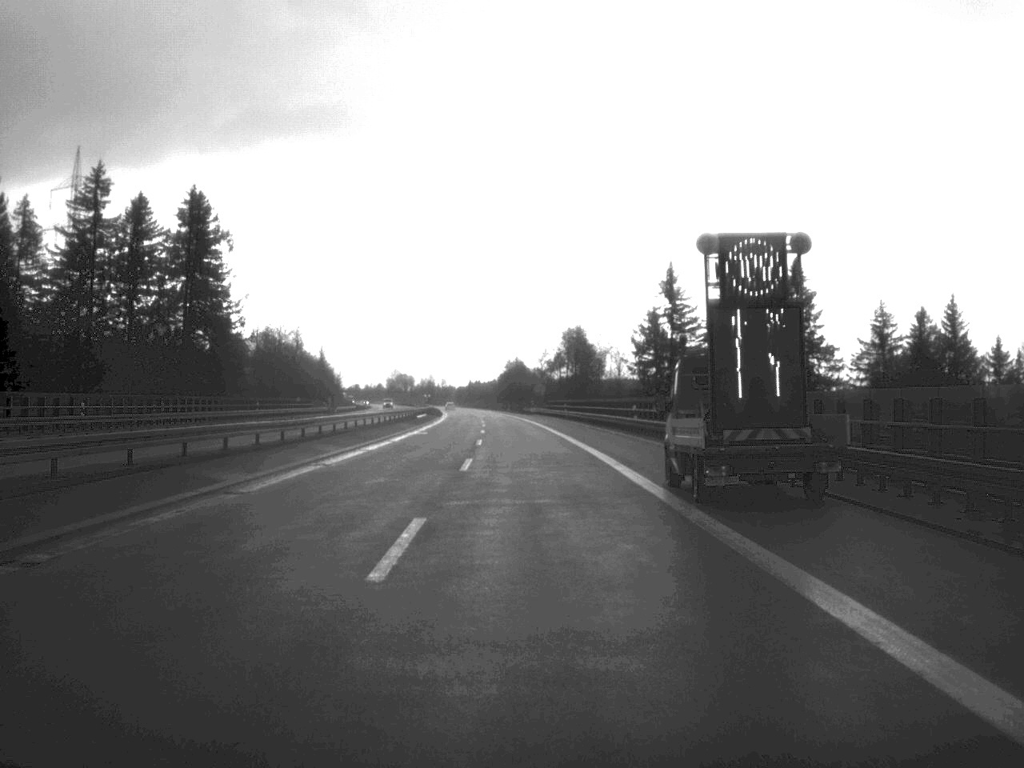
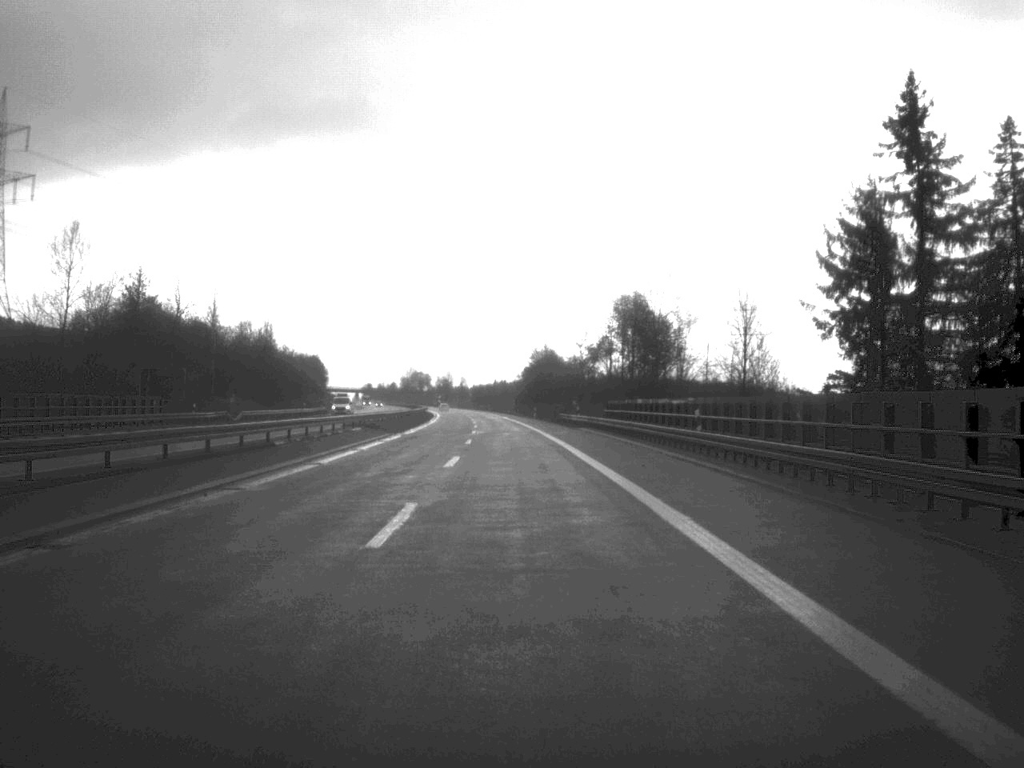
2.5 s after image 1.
(-0.7, +67.5) m; -1°
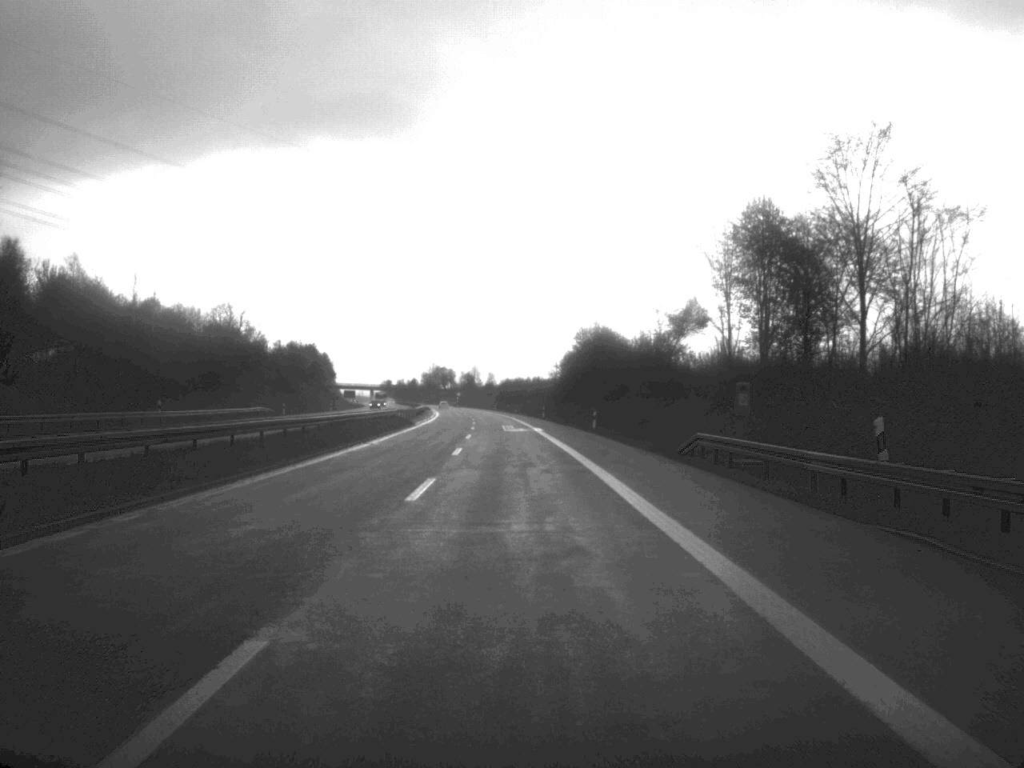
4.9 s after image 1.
(-1.0, +64.5) m; -2°
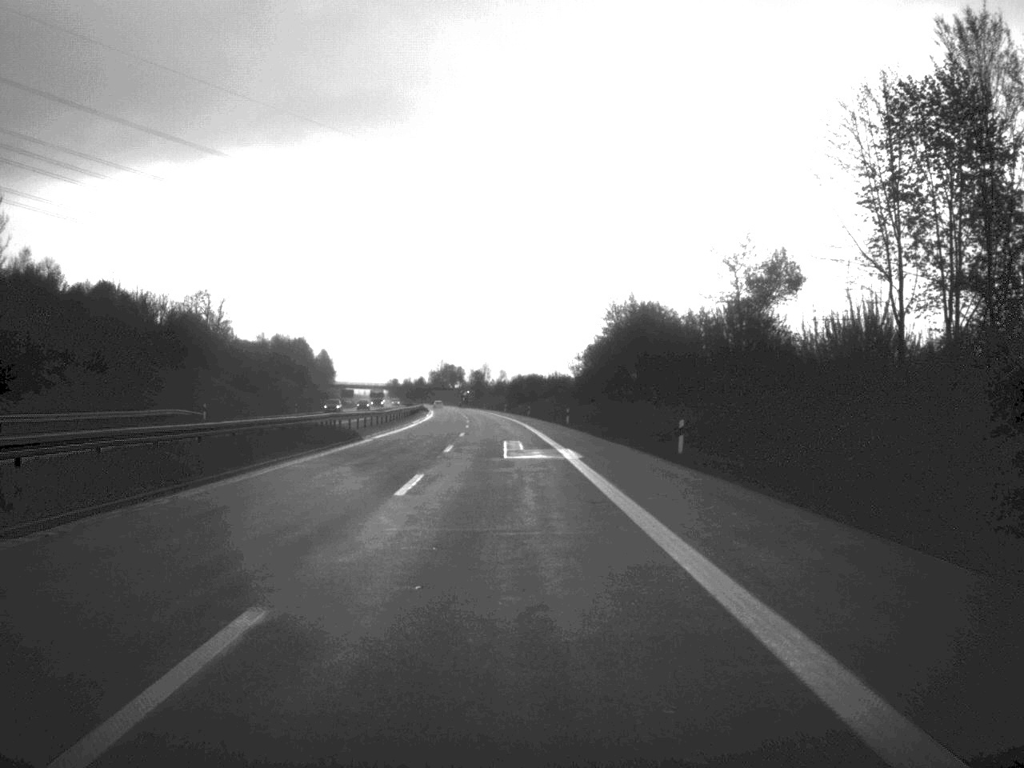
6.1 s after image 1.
(-0.2, +34.3) m; -1°
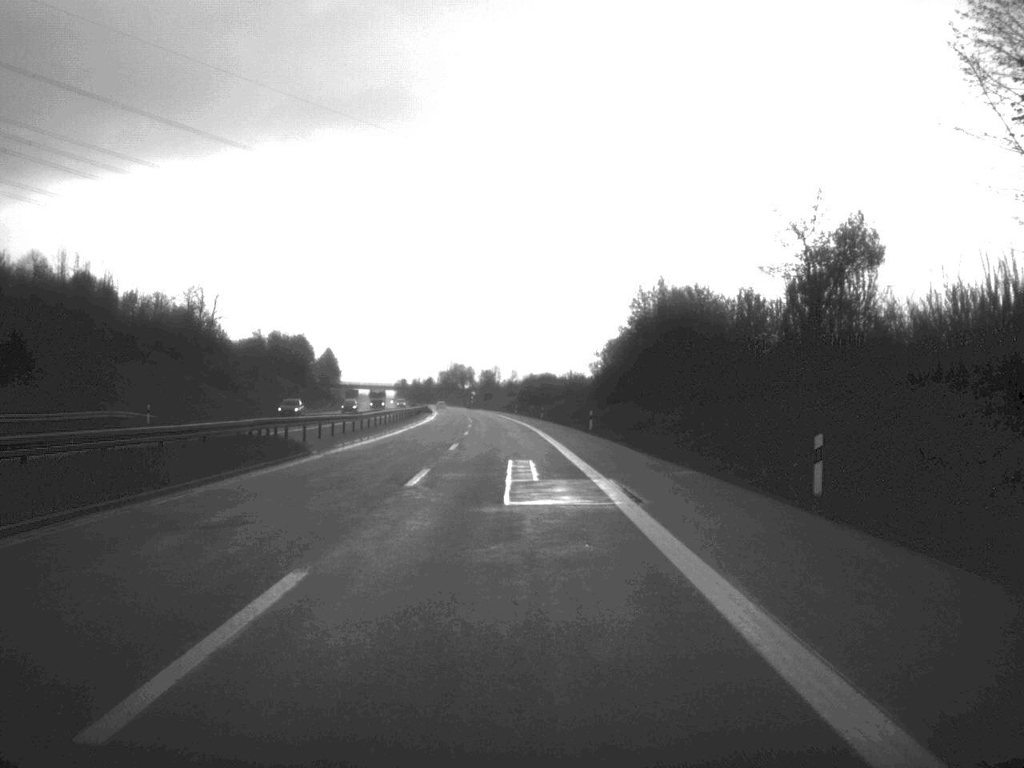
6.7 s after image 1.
(-0.1, +15.6) m; -1°
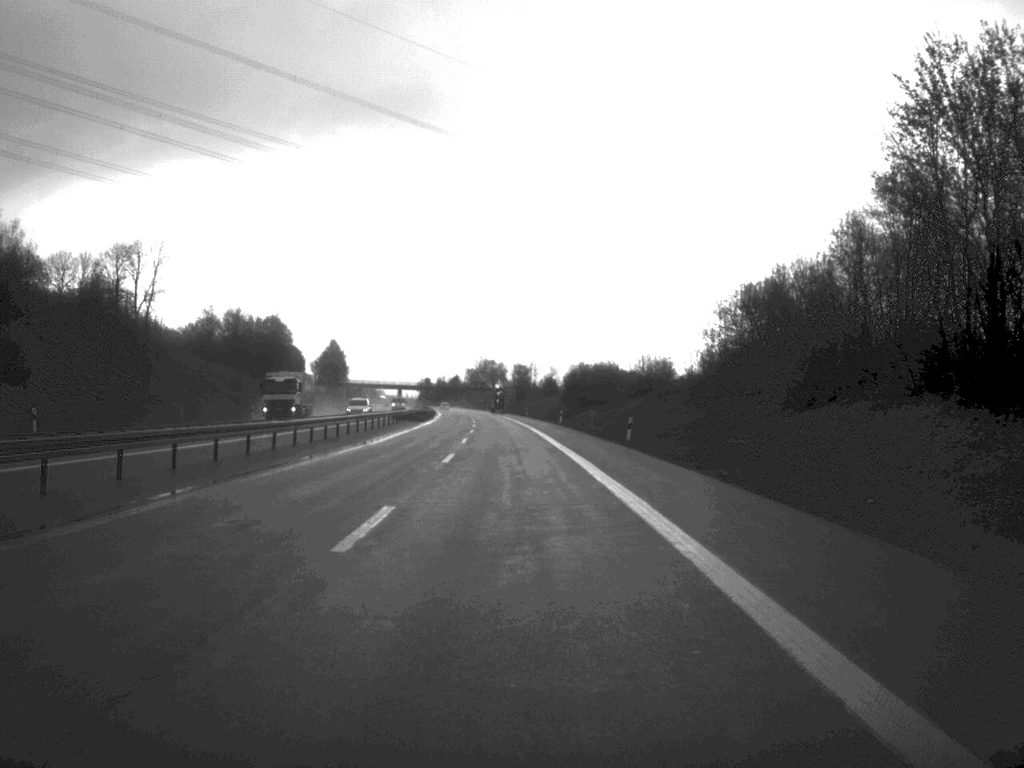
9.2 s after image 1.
(-1.2, +66.7) m; -2°
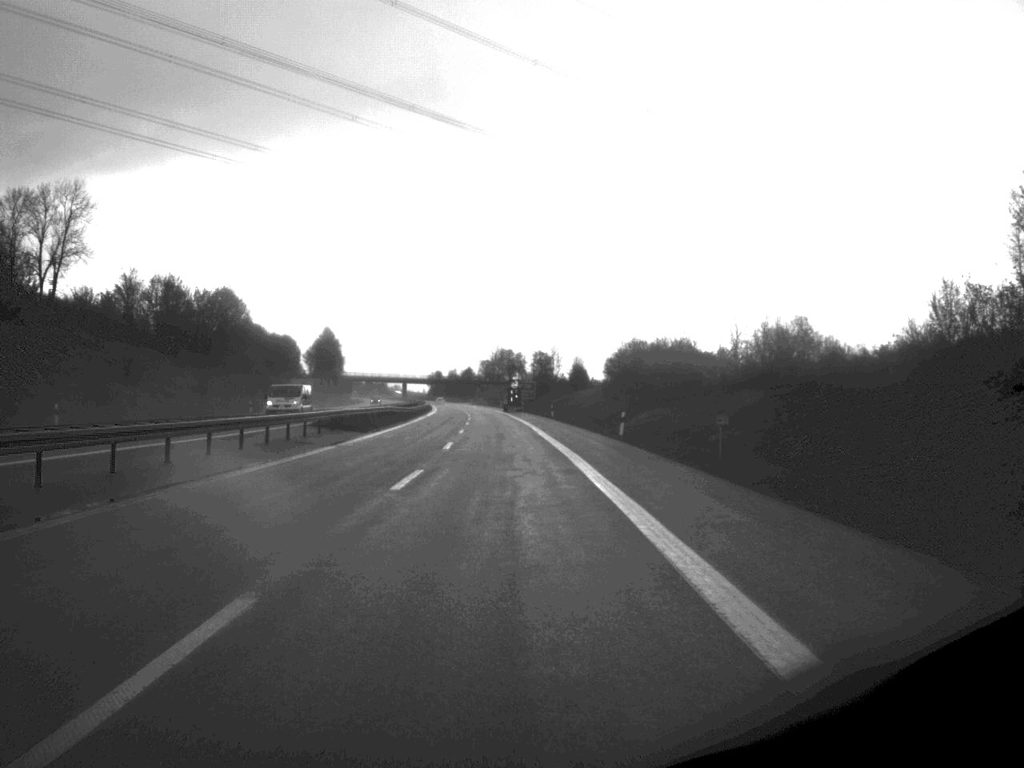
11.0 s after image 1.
(-0.4, +47.2) m; -1°
